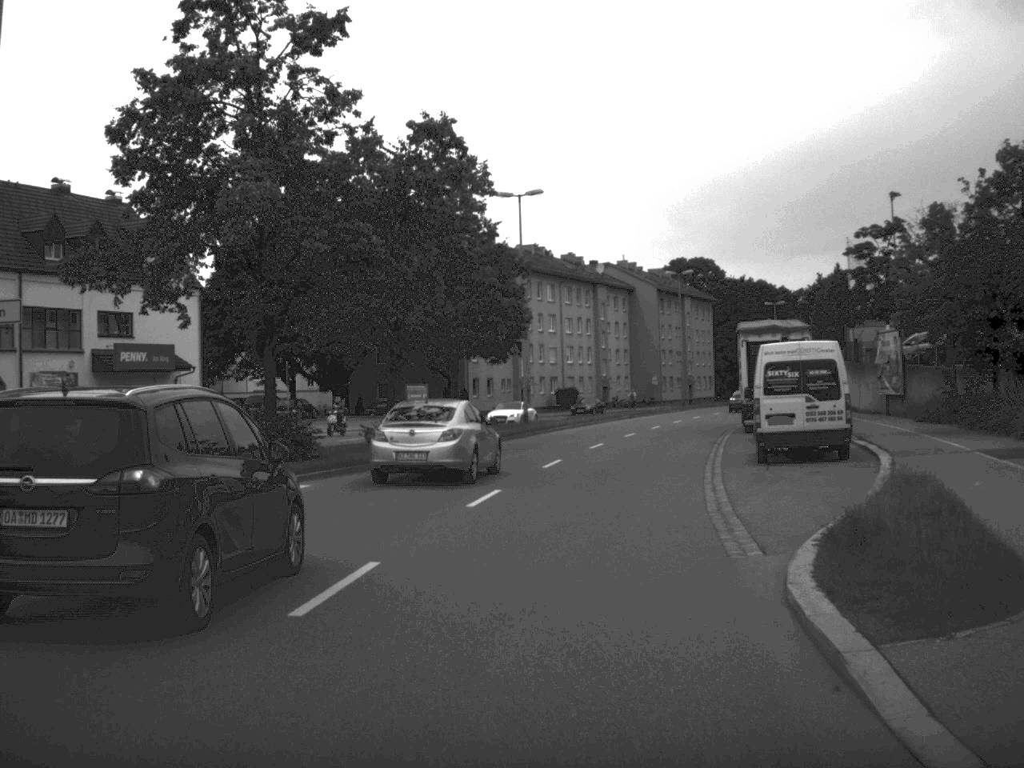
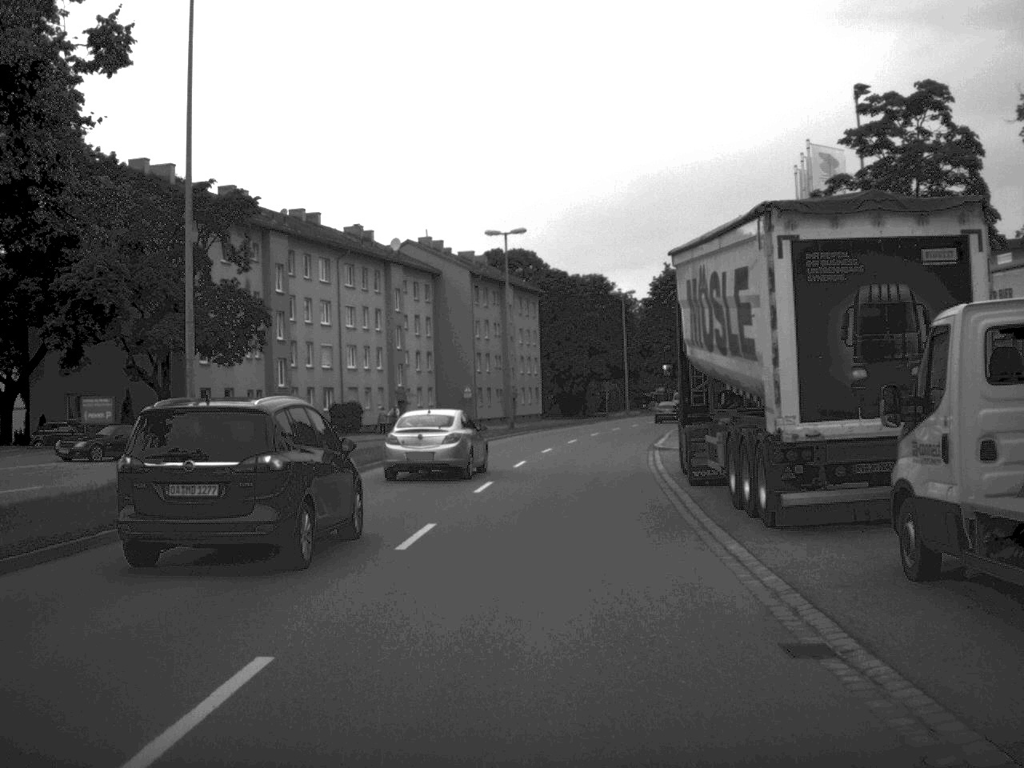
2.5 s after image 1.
(+2.5, +30.4) m; +8°
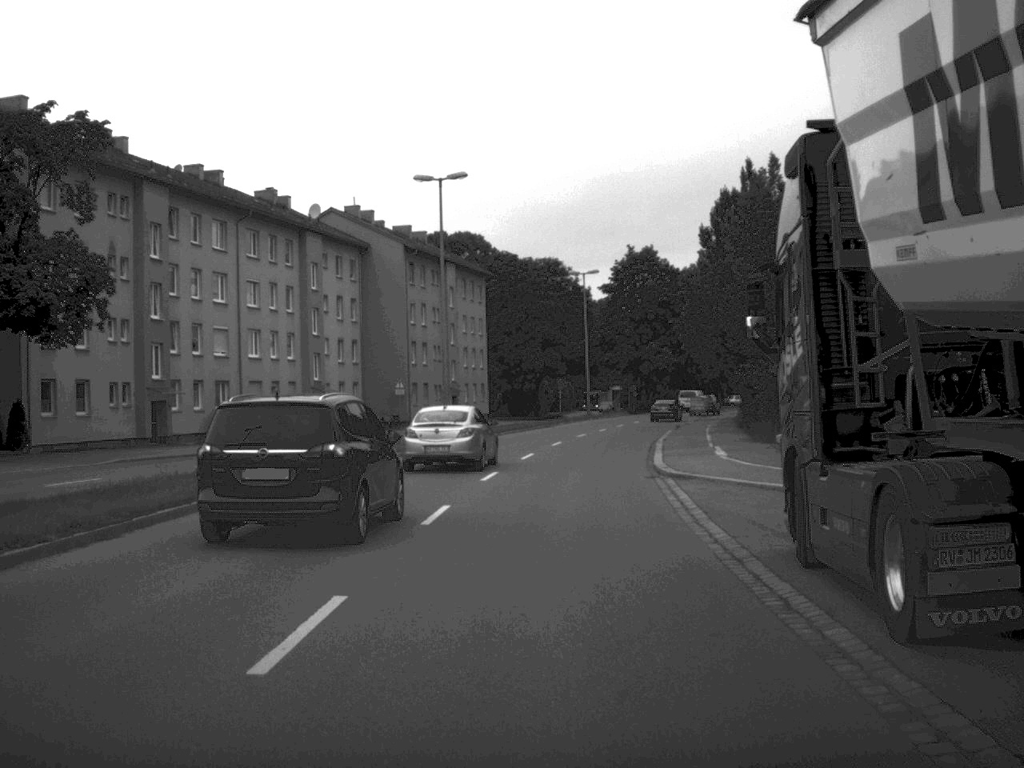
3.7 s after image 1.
(+0.3, +15.3) m; +2°
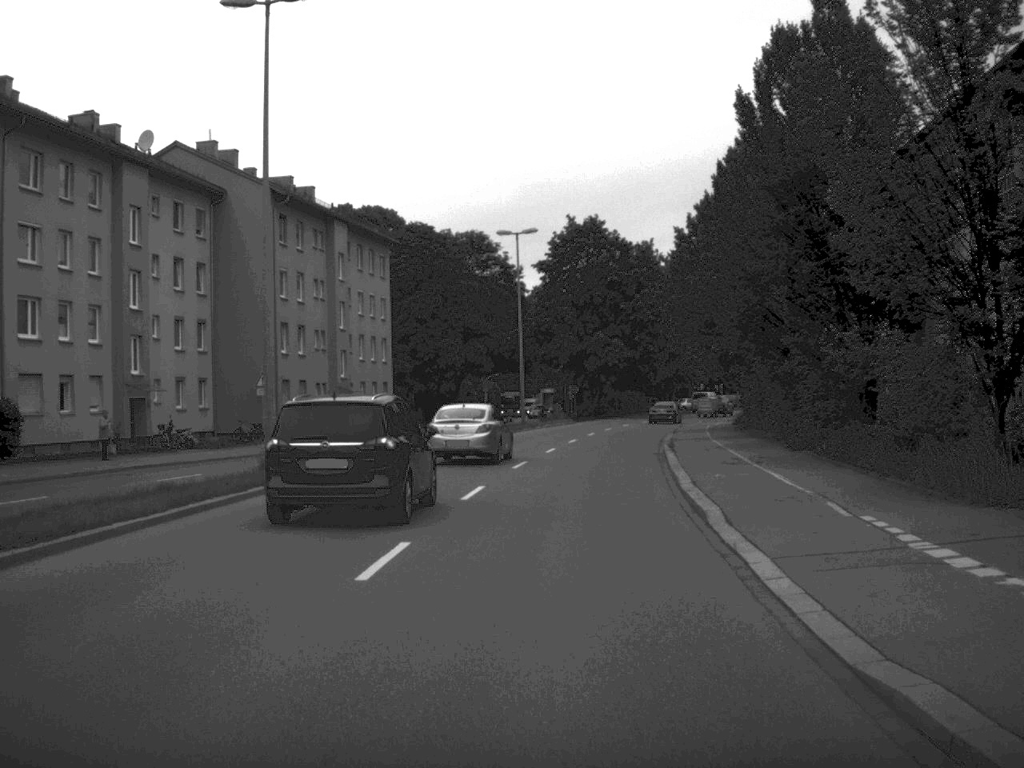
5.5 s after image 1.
(+0.6, +22.5) m; +3°
